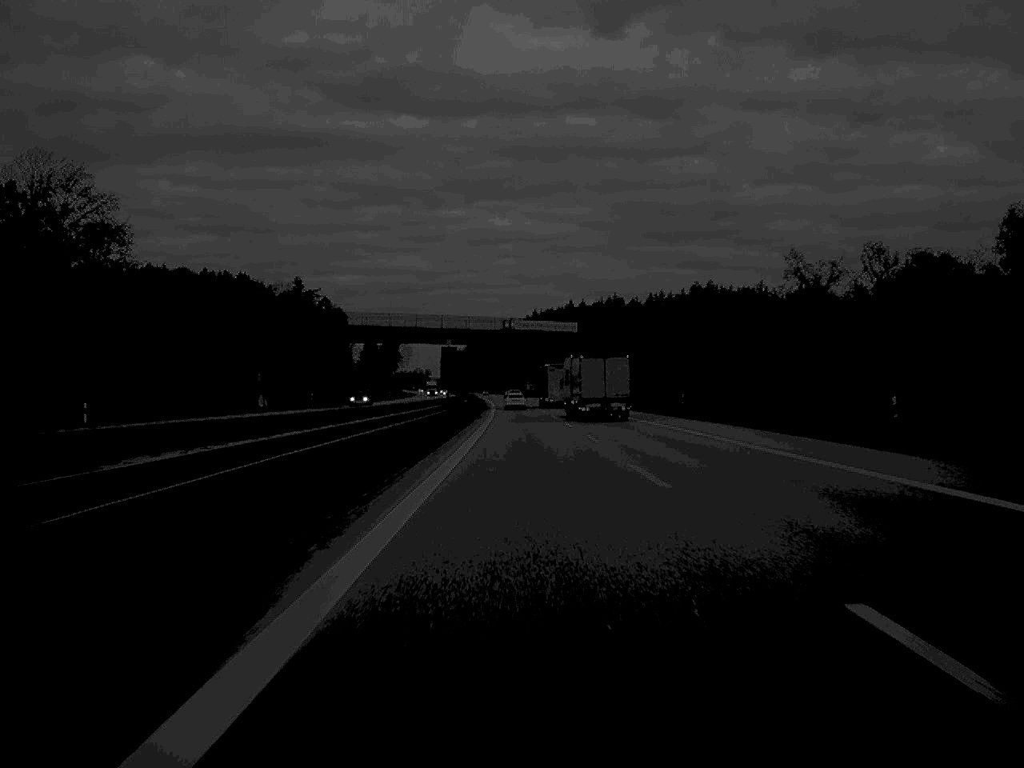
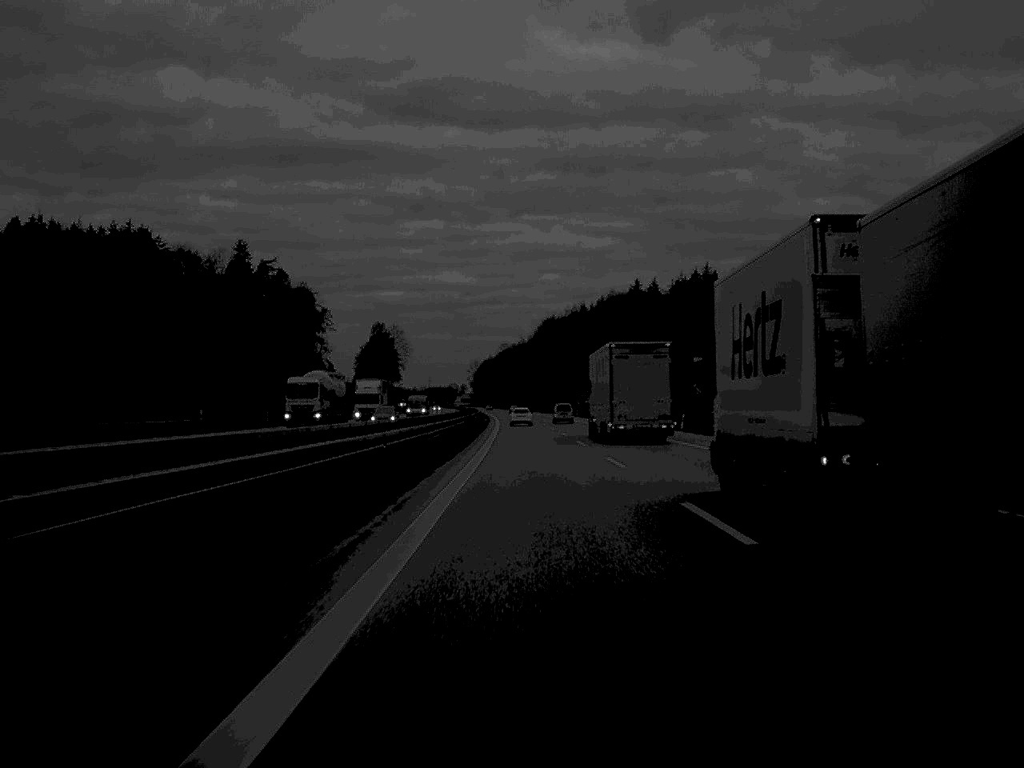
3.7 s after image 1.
(-2.5, +149.8) m; -2°
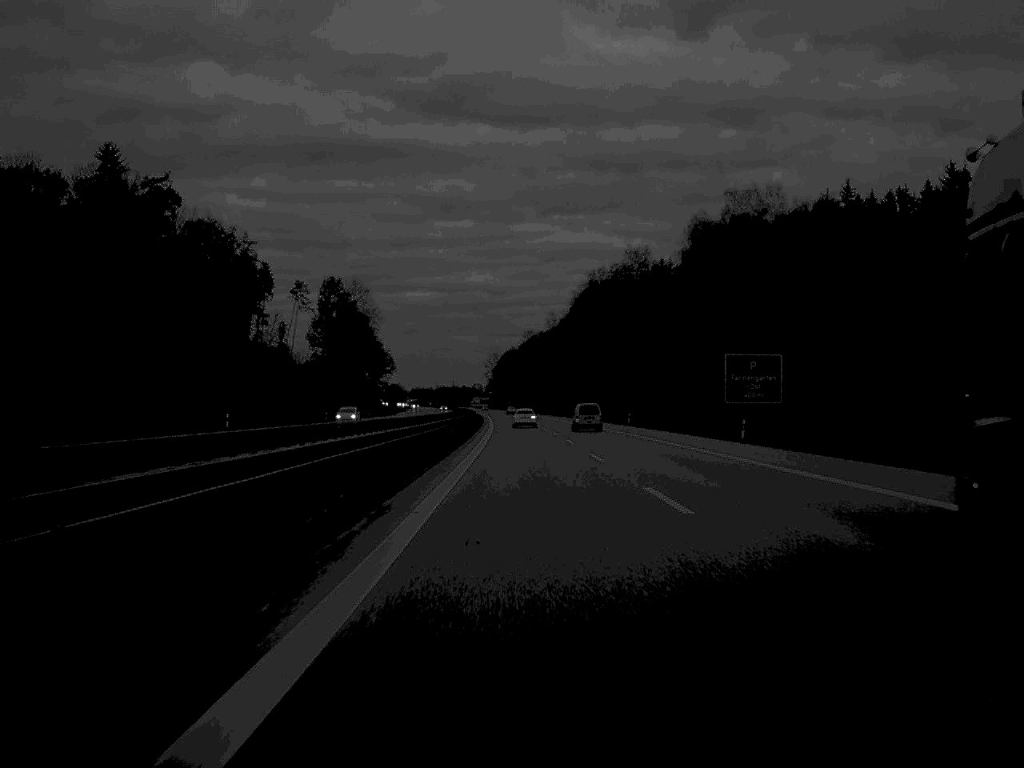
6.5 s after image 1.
(-1.4, +121.7) m; -1°
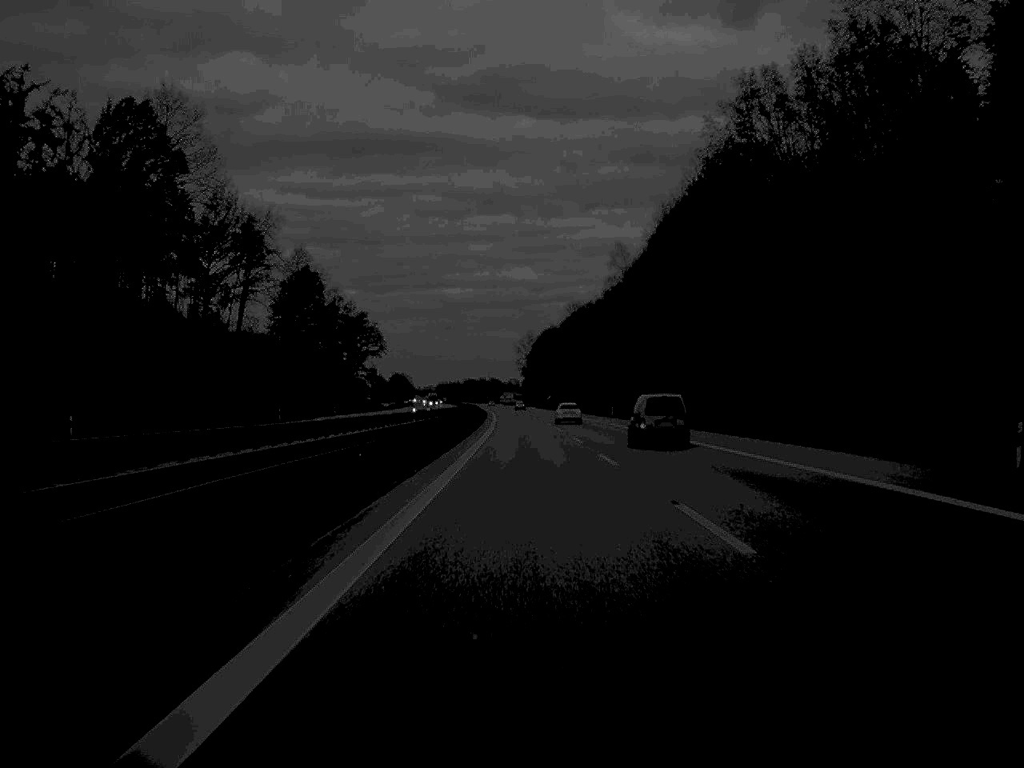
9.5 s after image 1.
(-2.0, +130.5) m; -2°
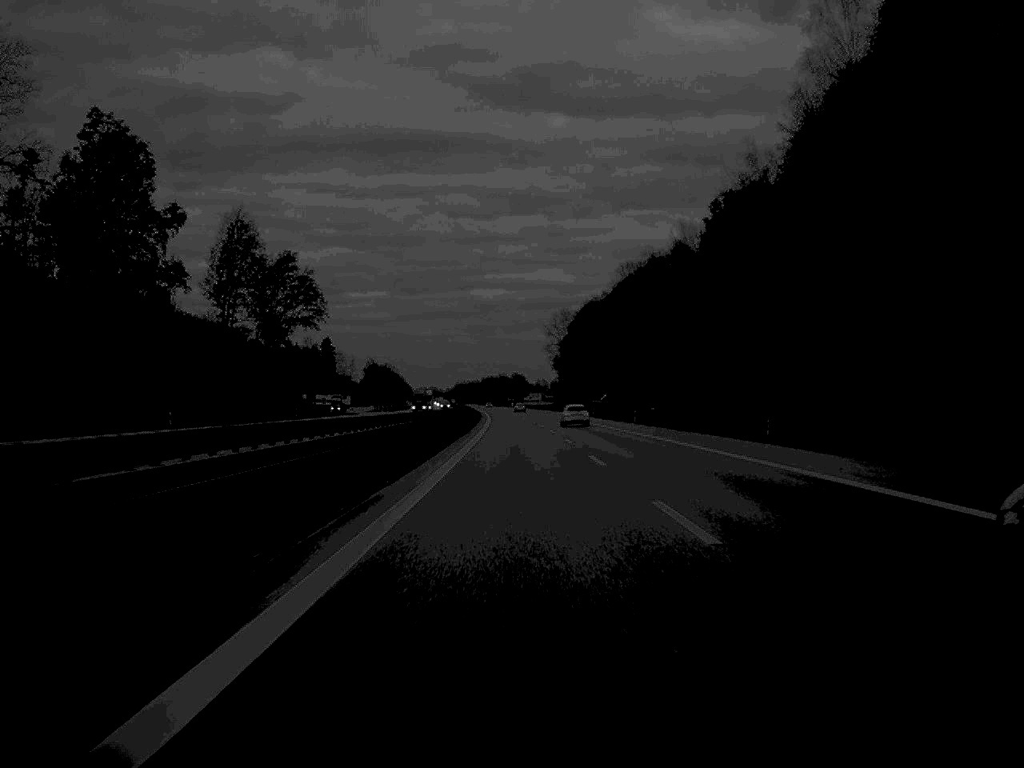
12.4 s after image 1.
(-1.3, +125.0) m; -1°
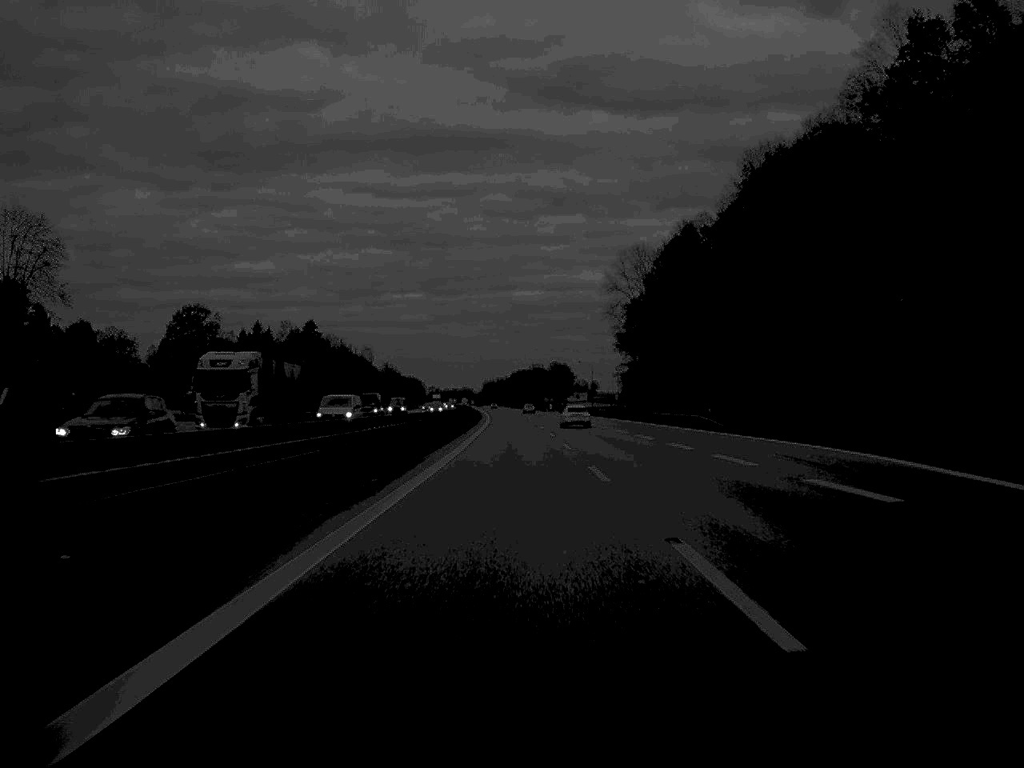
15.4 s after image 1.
(-1.7, +131.2) m; -2°
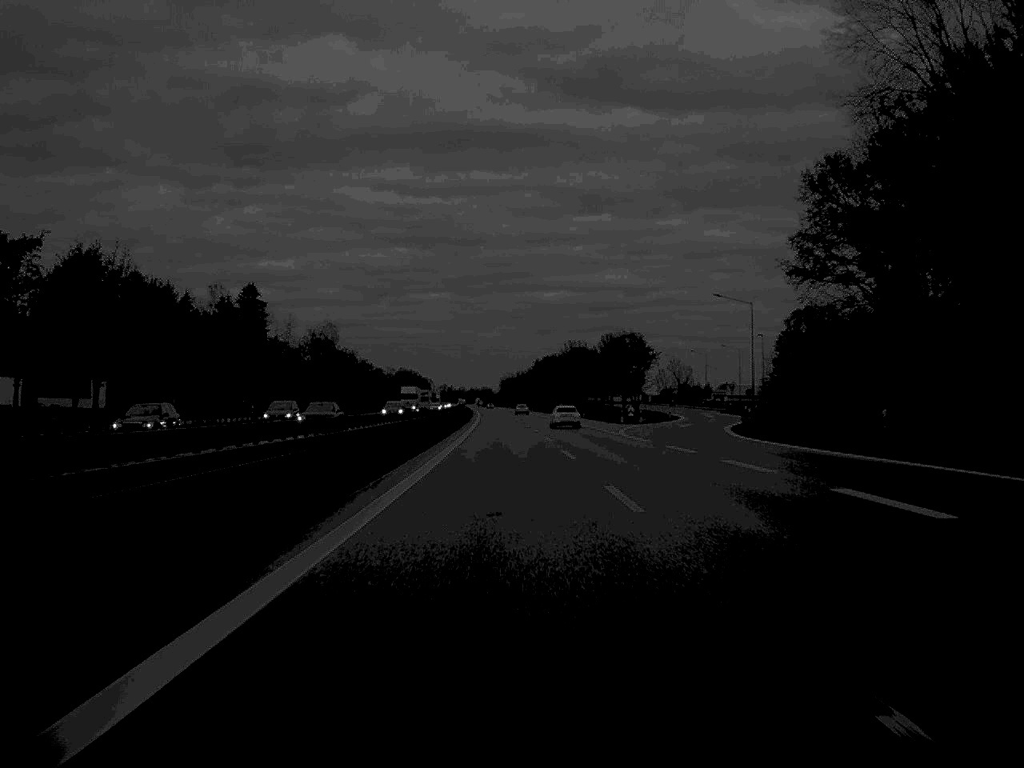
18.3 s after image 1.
(-1.8, +133.0) m; -1°
